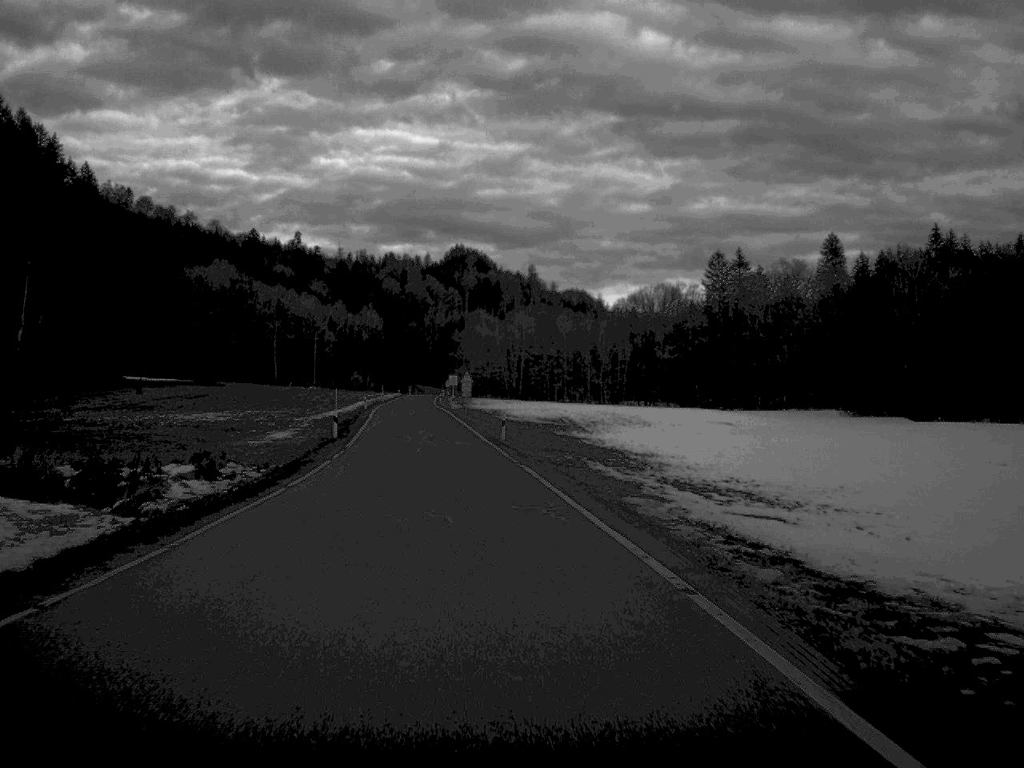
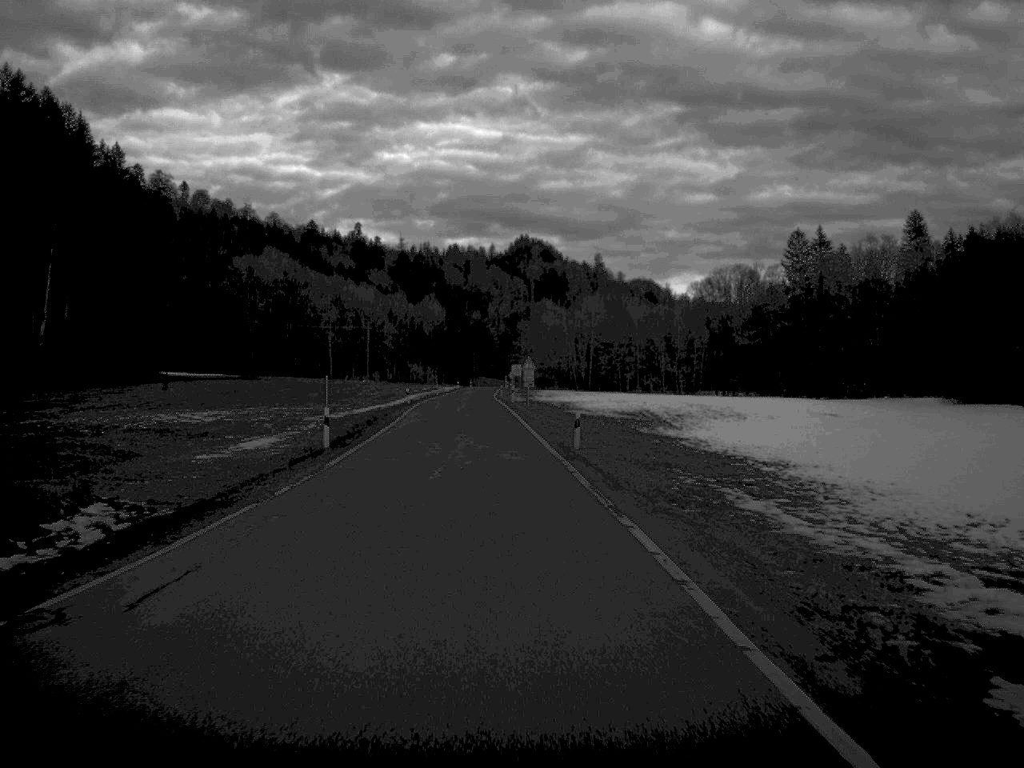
(-0.4, +16.4) m; -3°
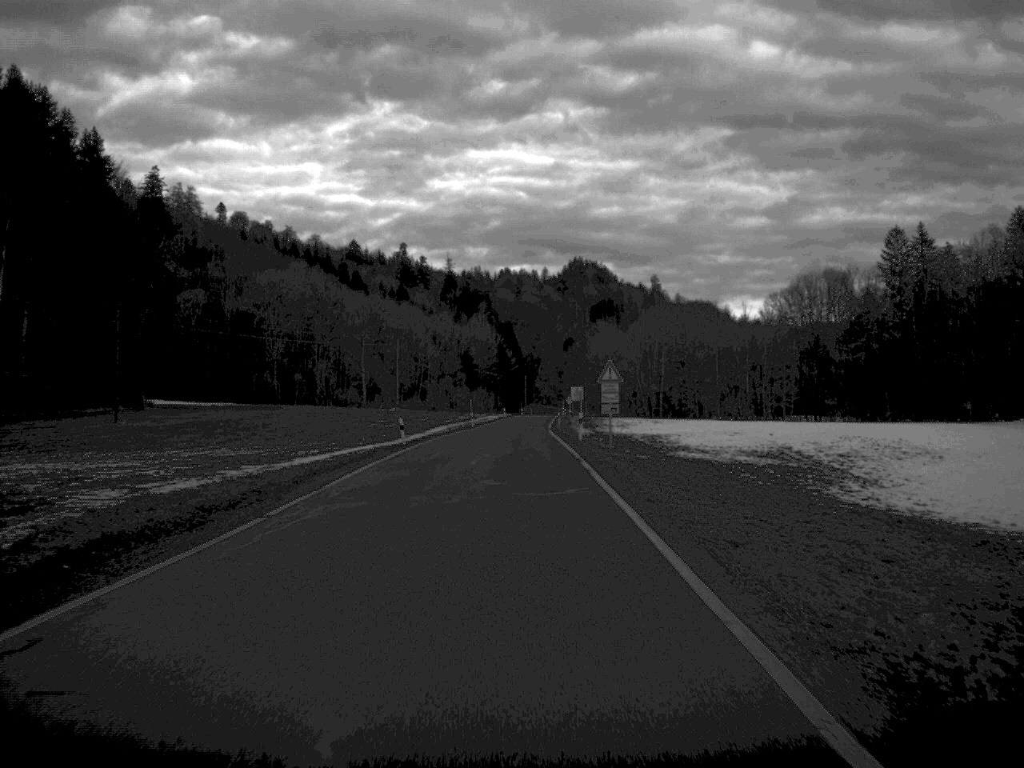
(-0.8, +34.1) m; -2°
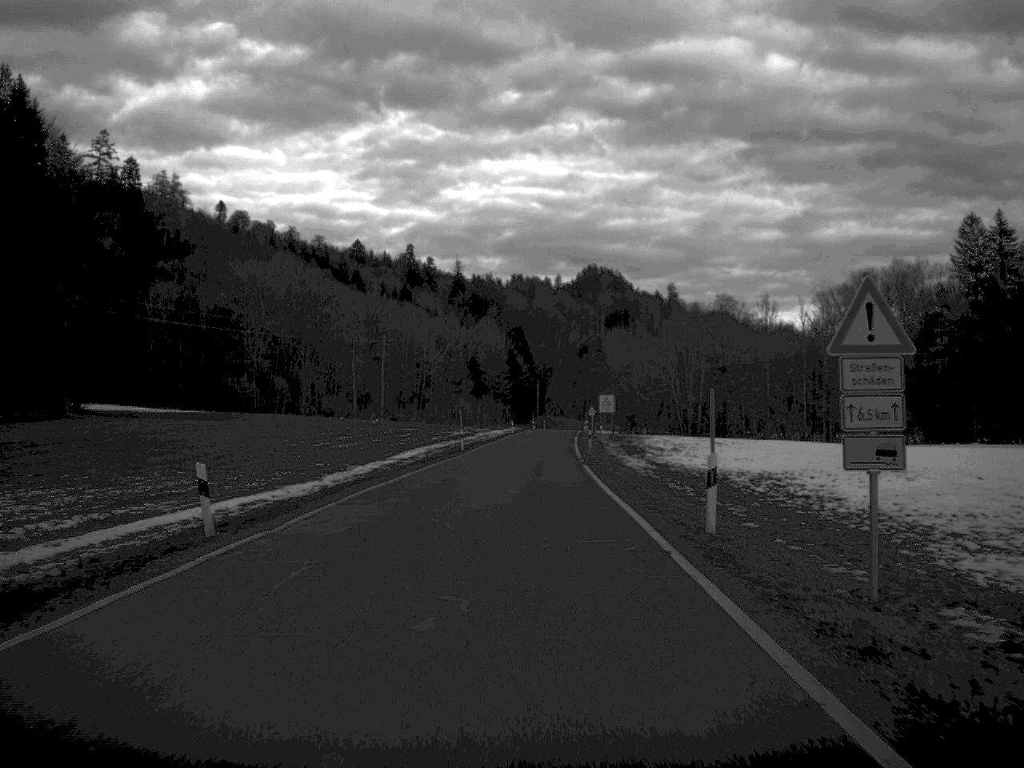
(-0.2, +31.8) m; 0°
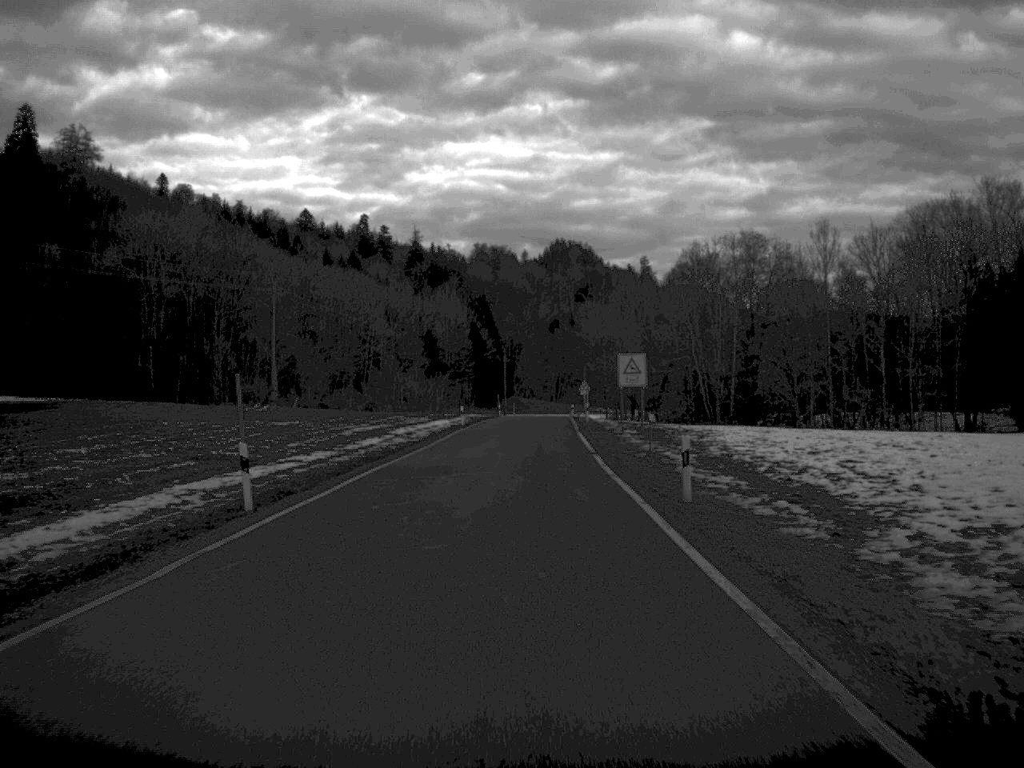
(+0.5, +47.6) m; +1°
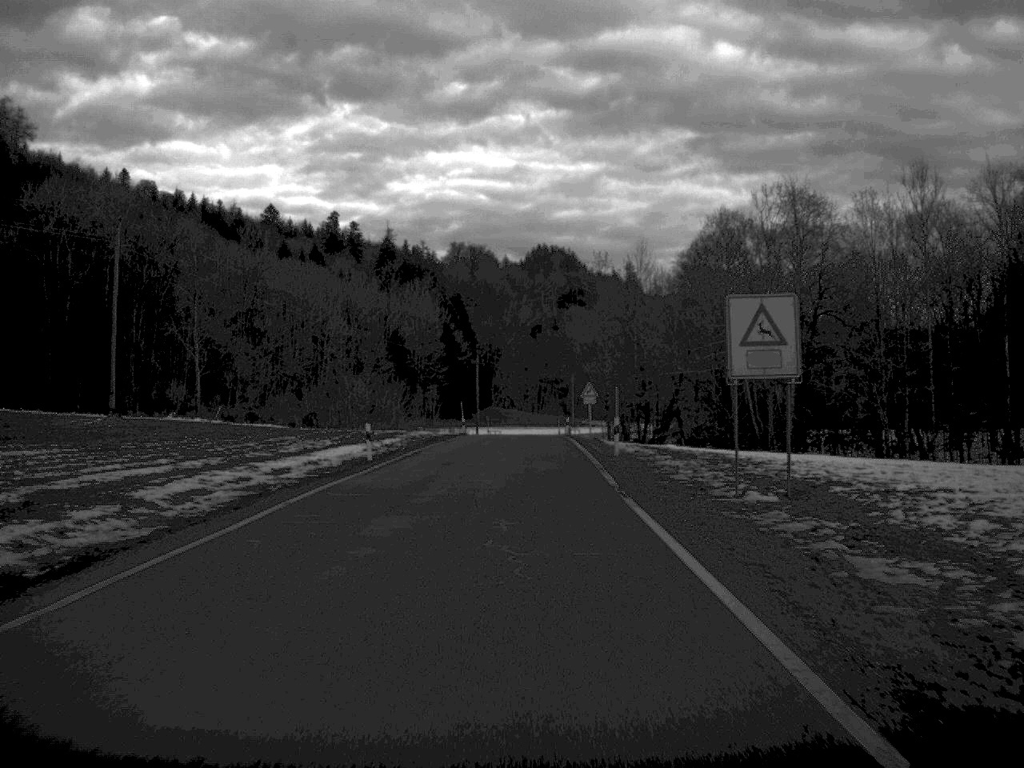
(+0.3, +34.3) m; +1°
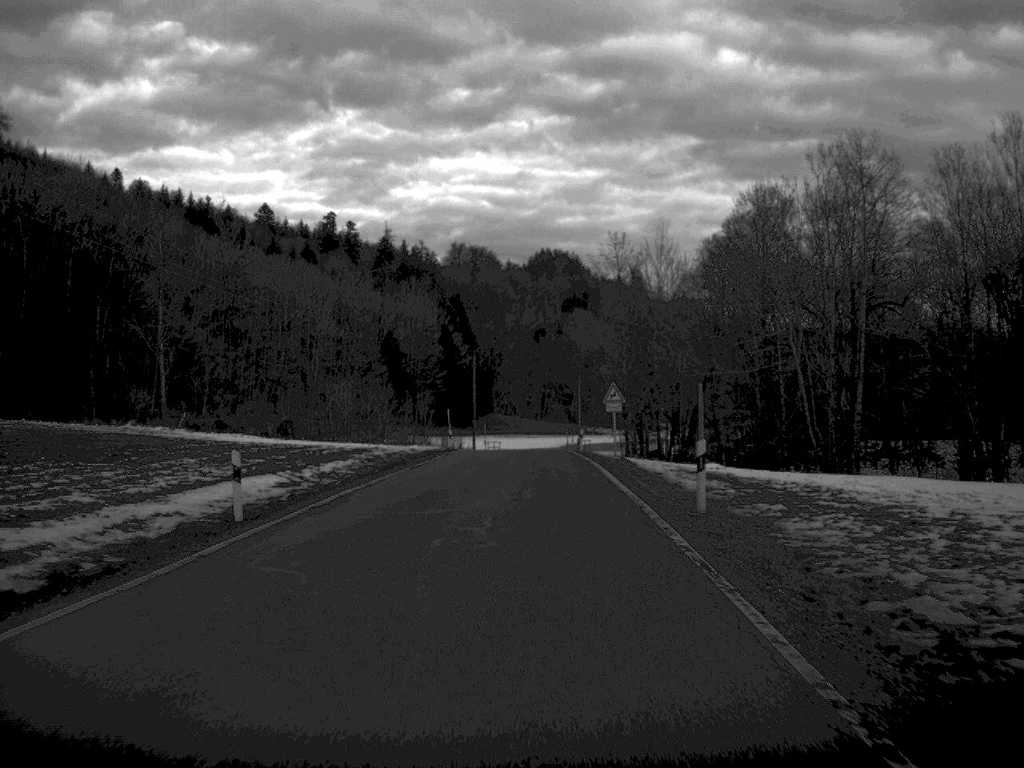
(0.0, +16.4) m; 0°
